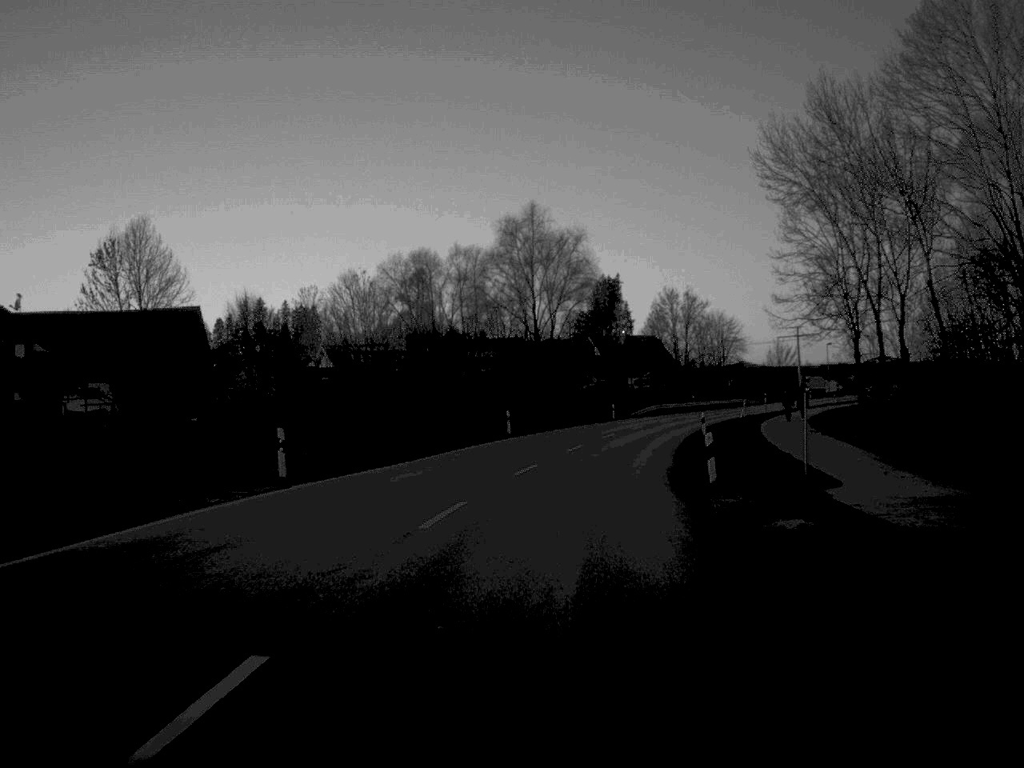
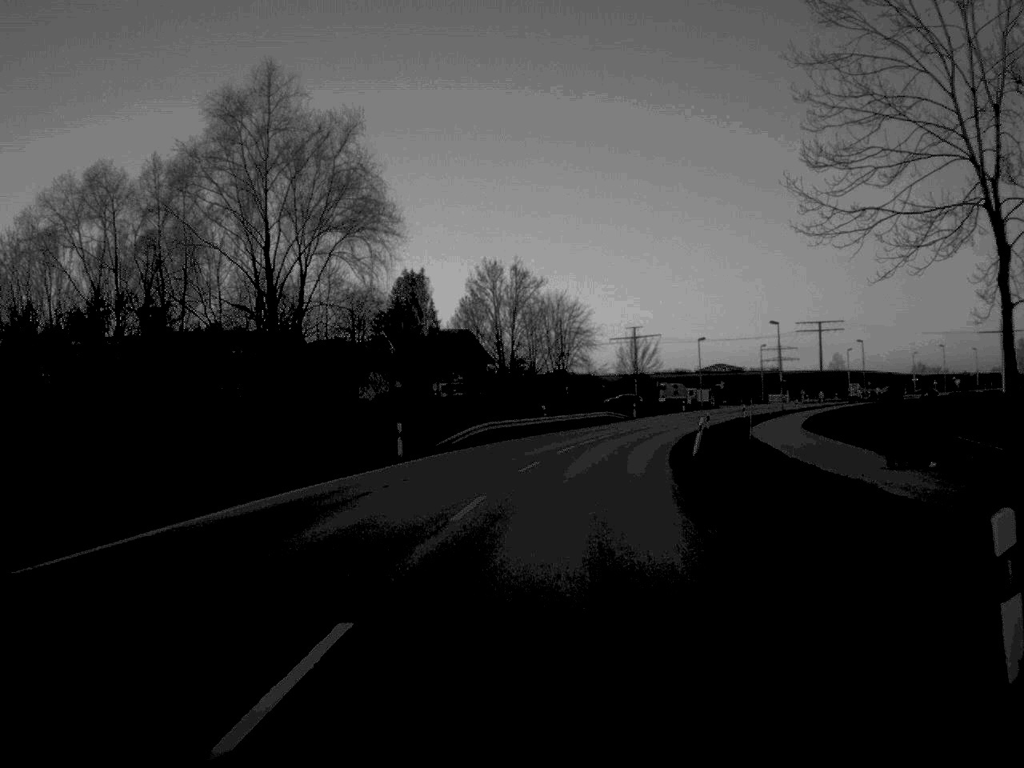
(+3.5, +46.1) m; +9°
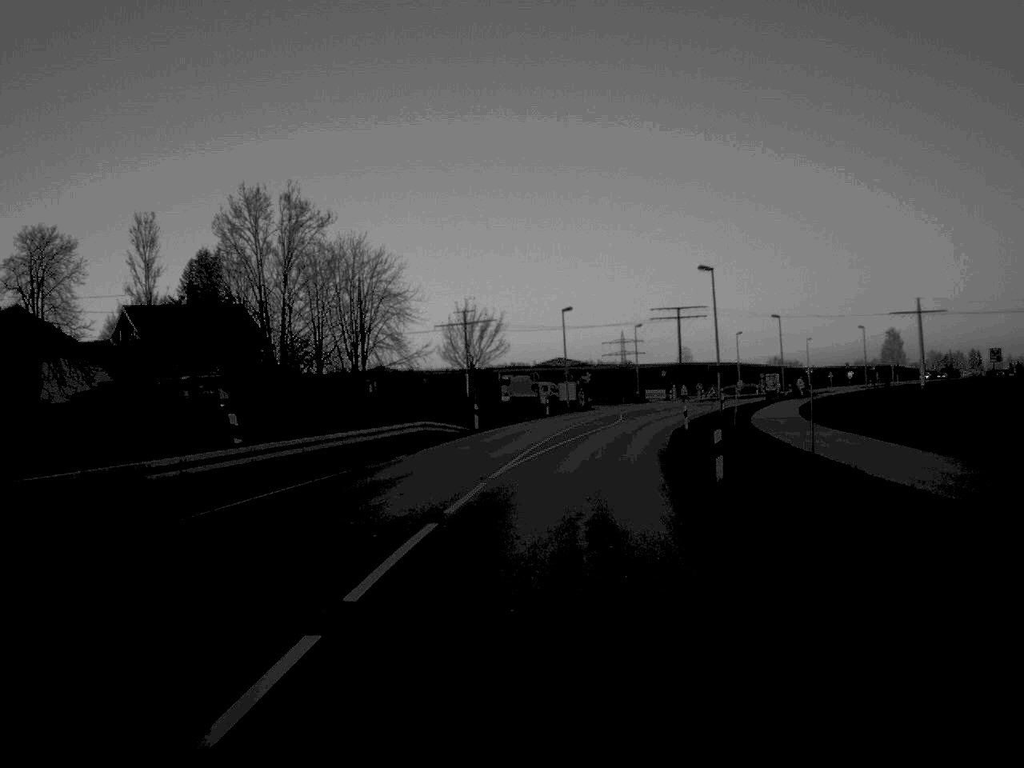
(+2.9, +43.6) m; +8°
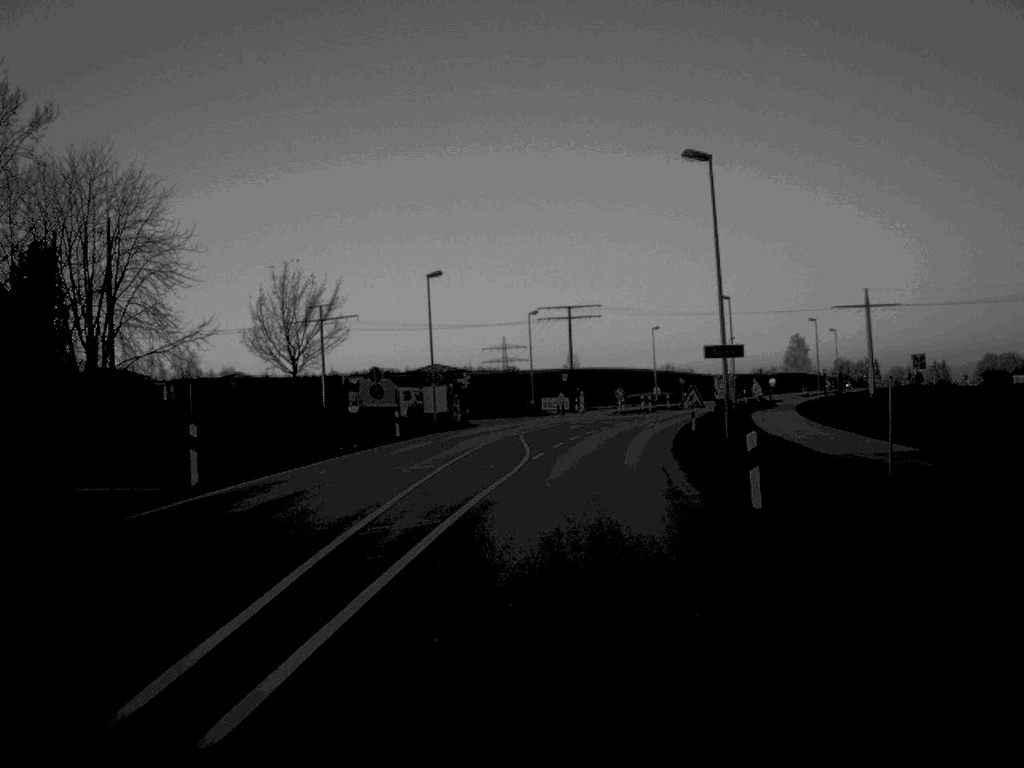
(+1.5, +32.5) m; +5°
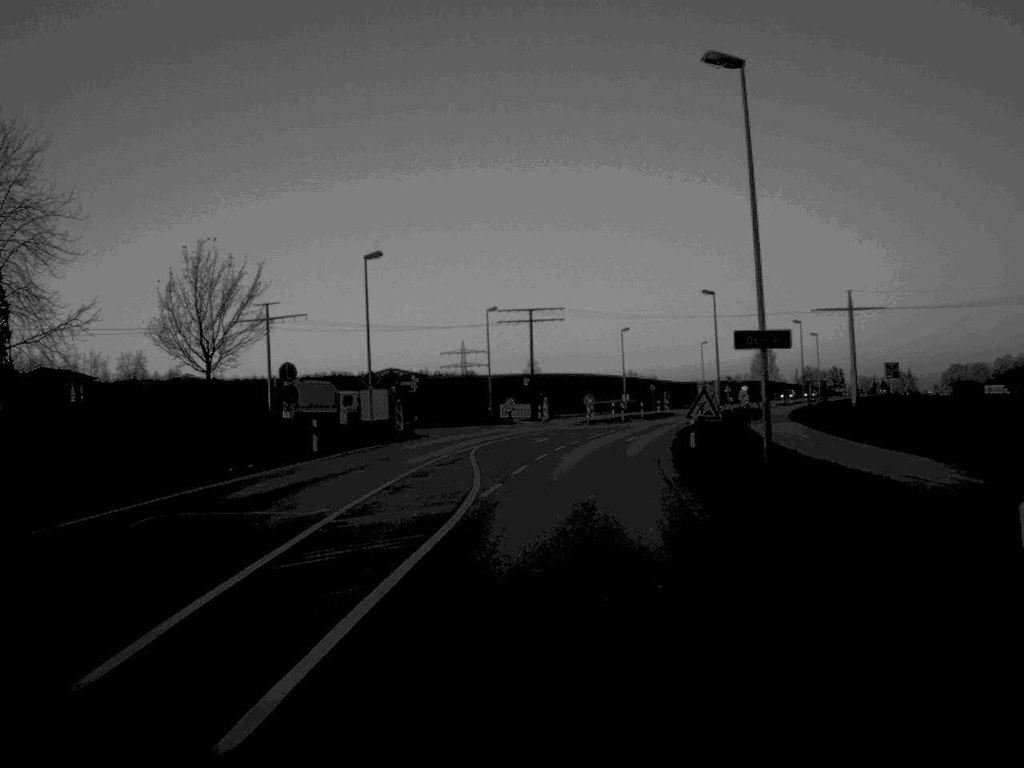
(+0.2, +10.3) m; +2°
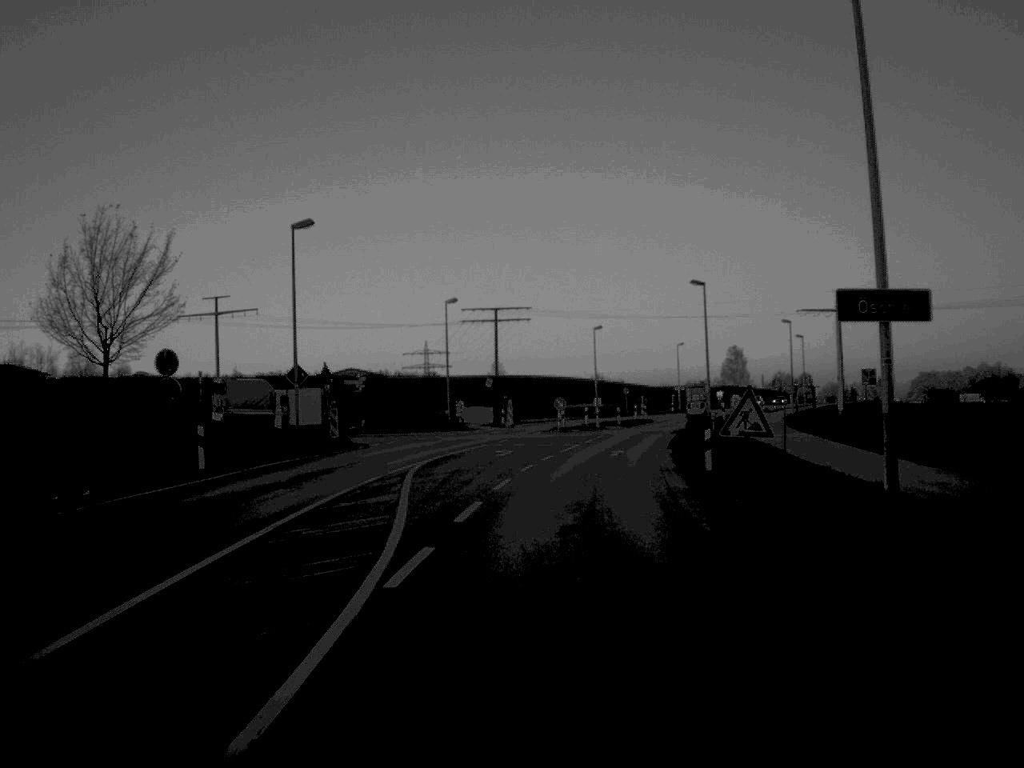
(+0.1, +9.7) m; +2°
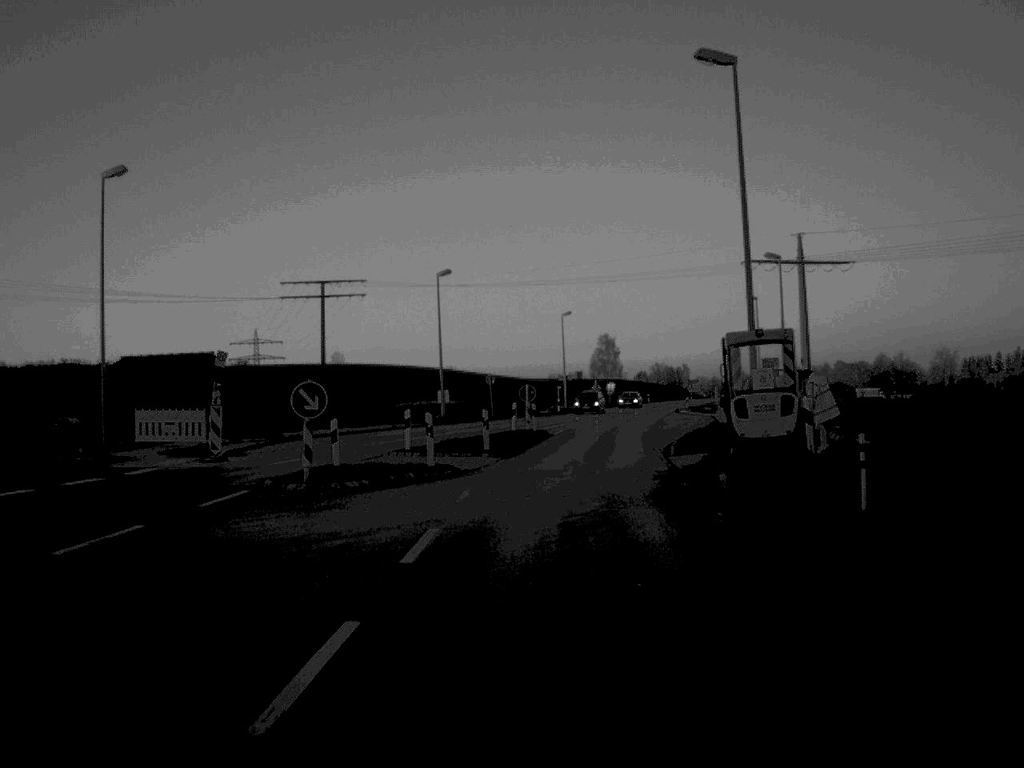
(+2.7, +44.2) m; +6°
